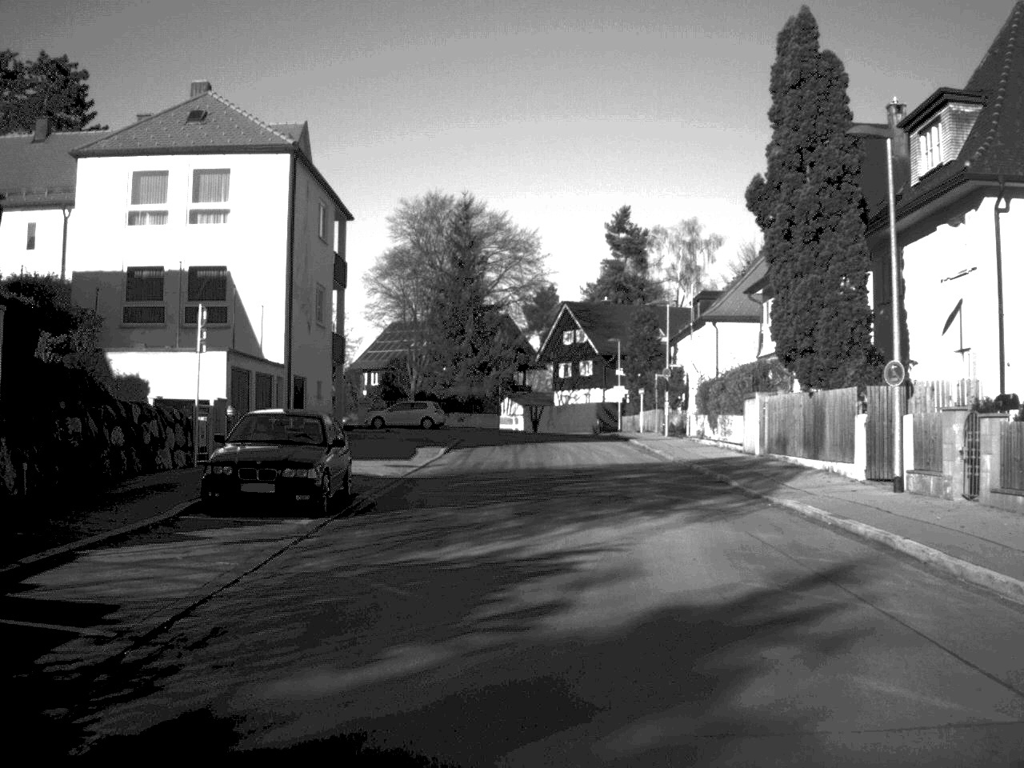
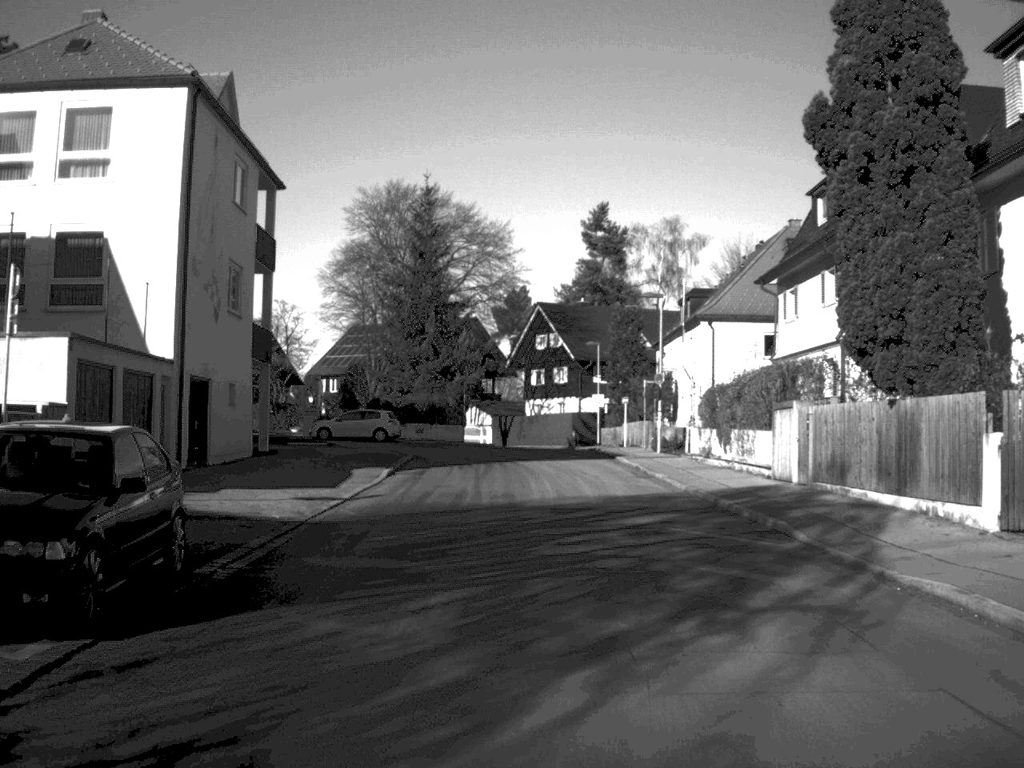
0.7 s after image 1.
(+0.1, +8.5) m; +1°
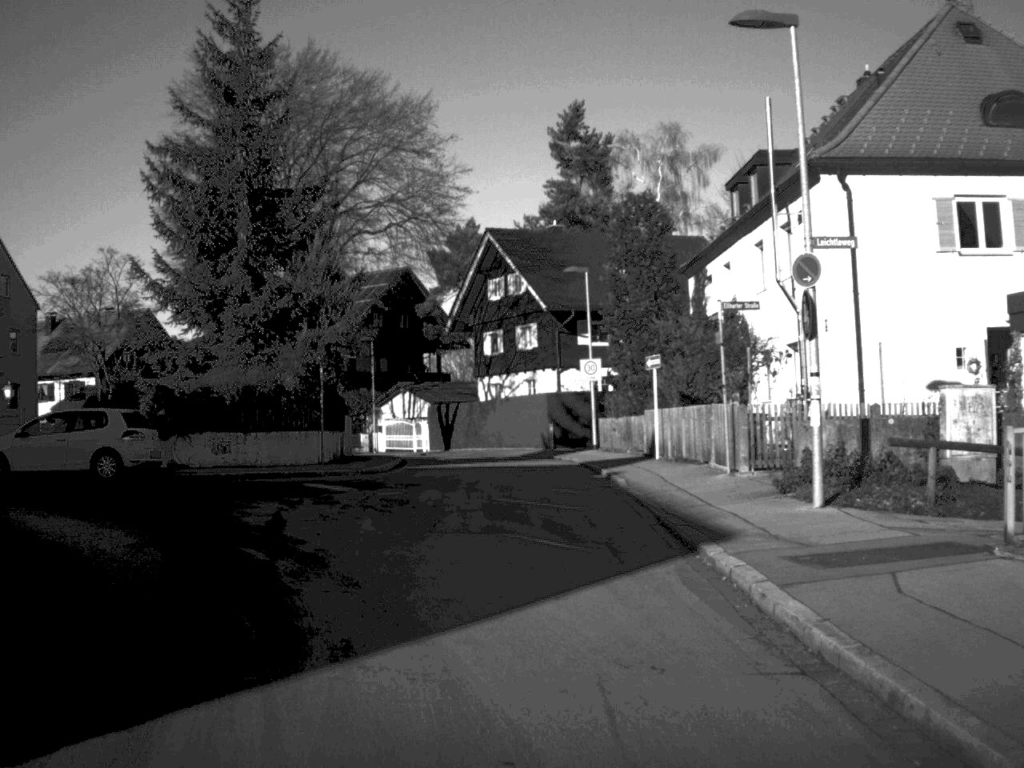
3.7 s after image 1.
(+1.2, +32.5) m; +1°
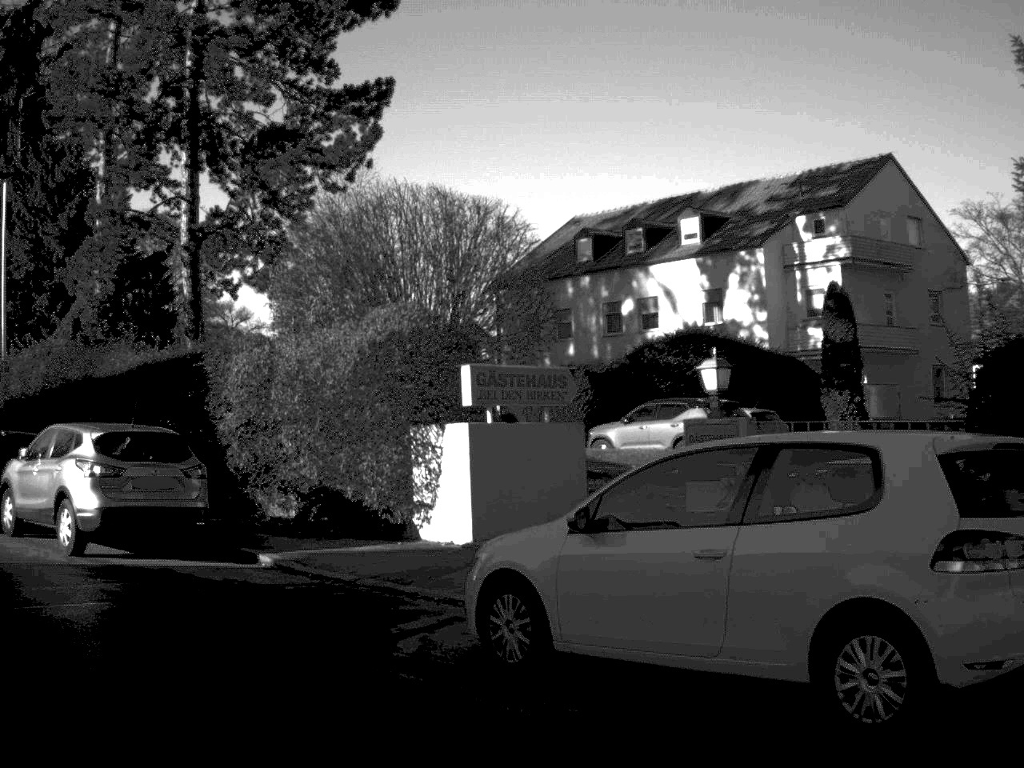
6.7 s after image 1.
(-4.2, +19.1) m; -45°
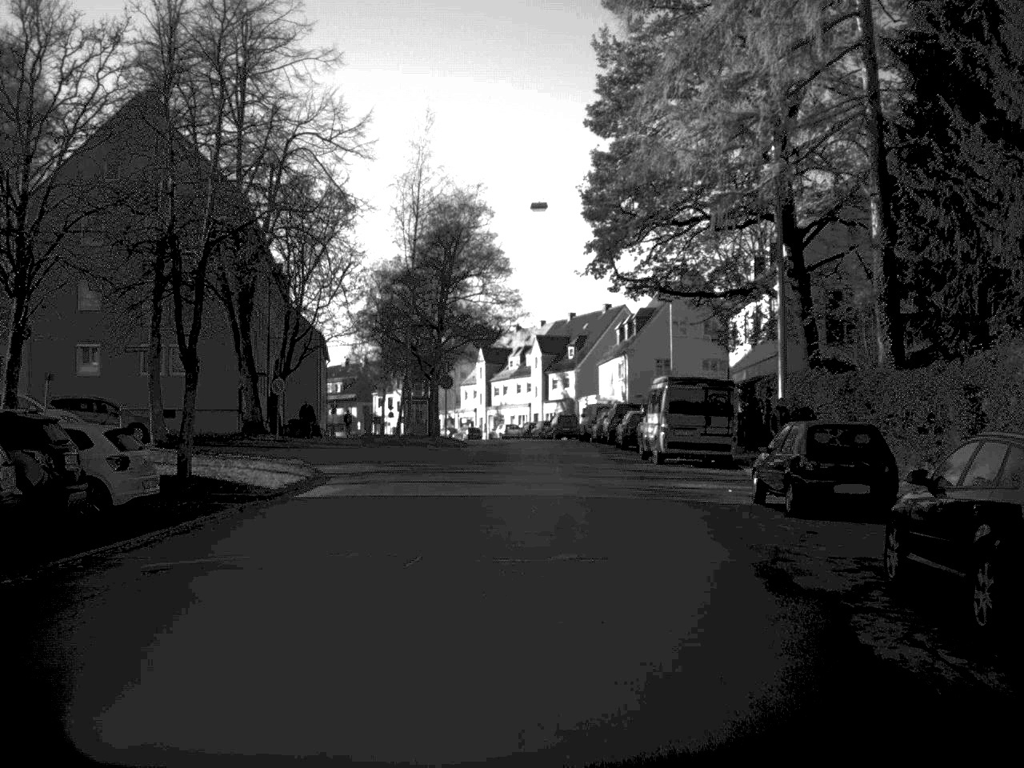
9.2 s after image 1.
(-8.3, +15.3) m; -40°
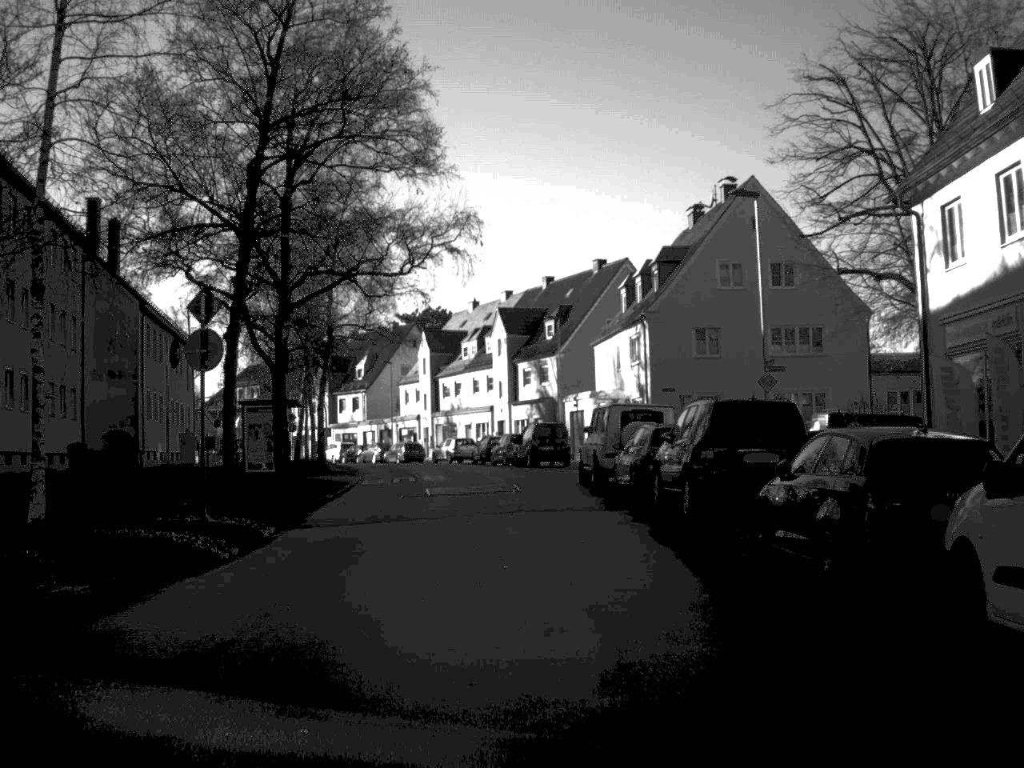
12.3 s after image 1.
(+0.7, +34.8) m; +1°
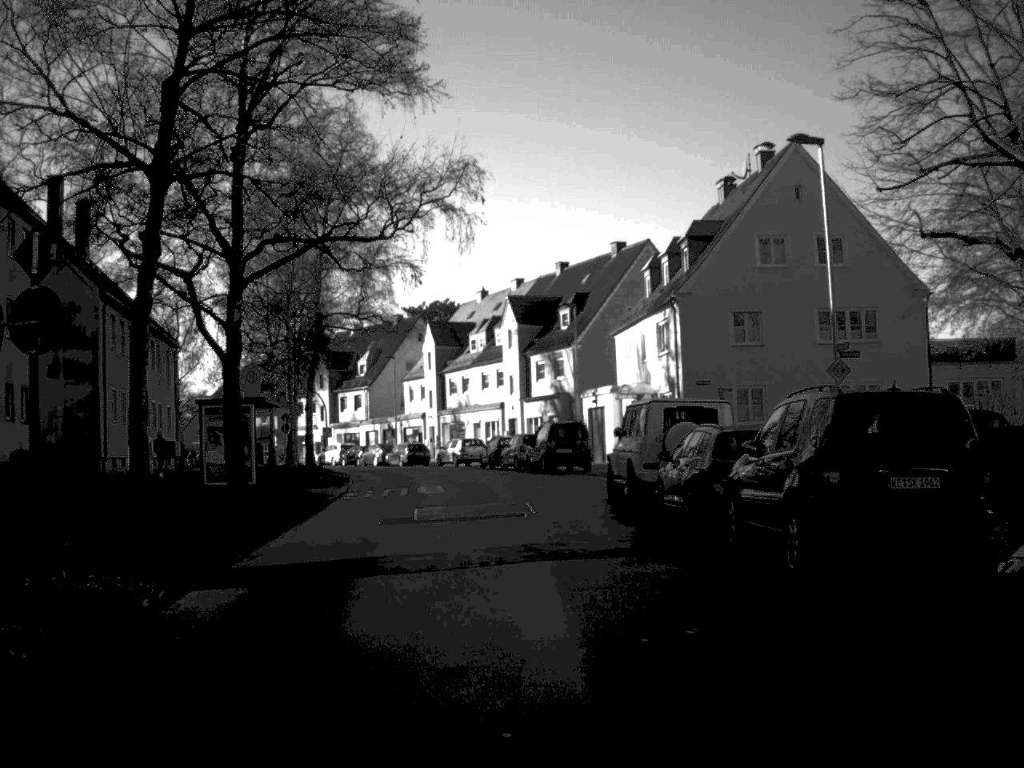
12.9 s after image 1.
(0.0, +6.5) m; -1°
